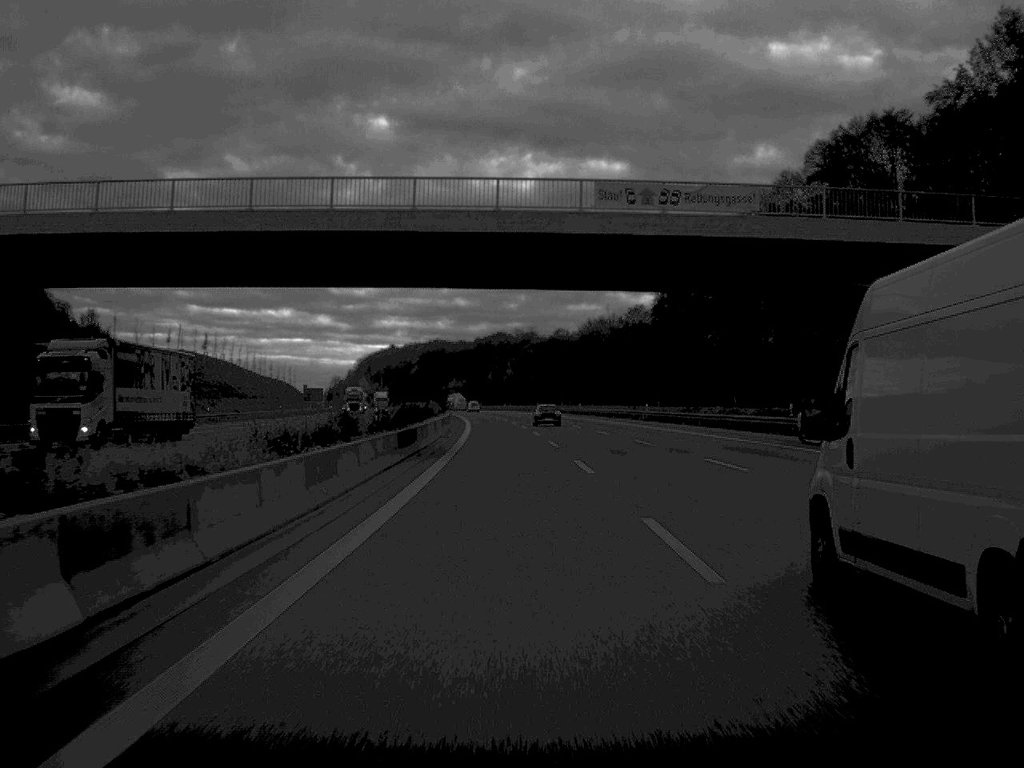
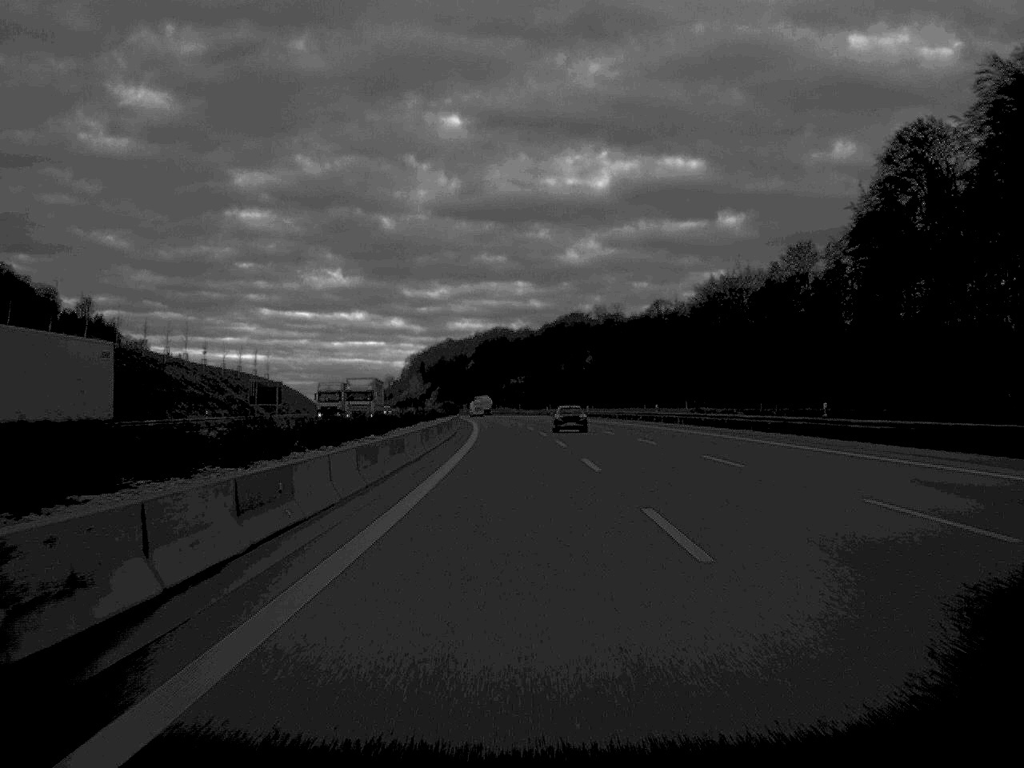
(-2.8, +102.9) m; -3°
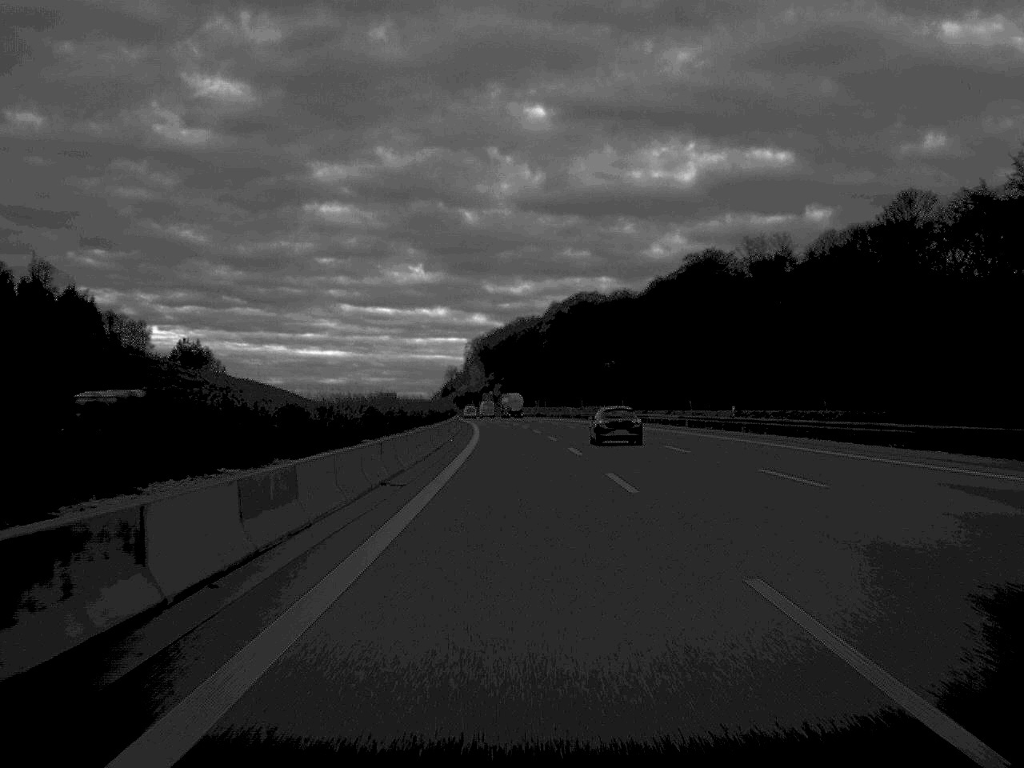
(-4.0, +130.4) m; -4°
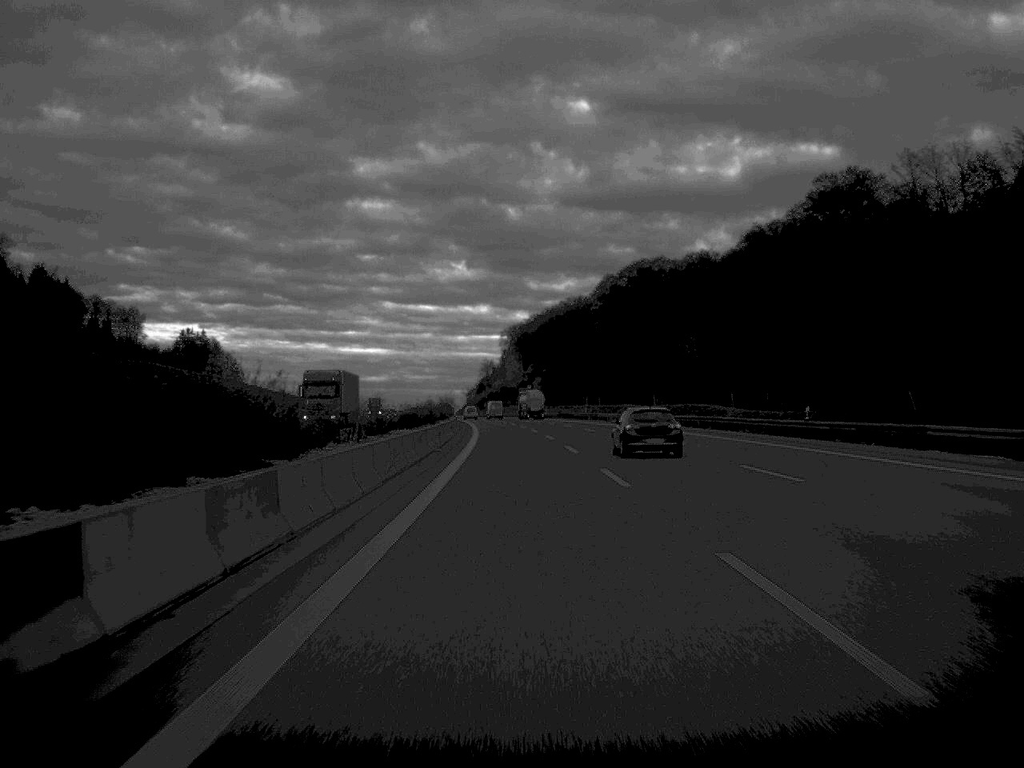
(-1.1, +68.2) m; -2°
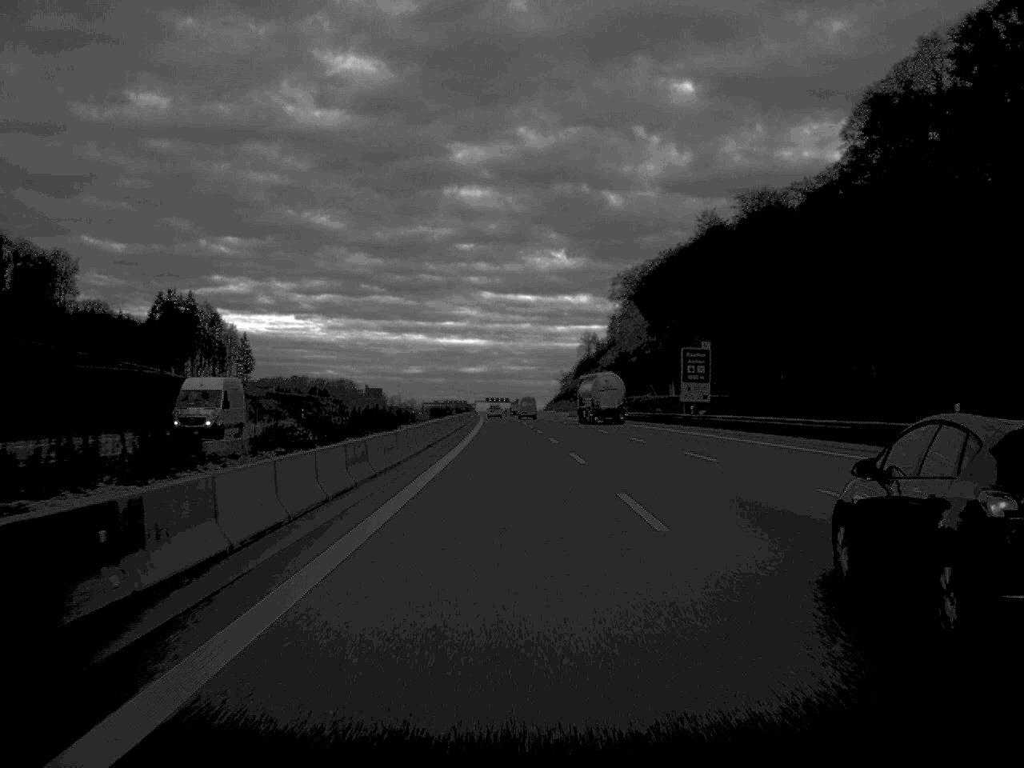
(-6.6, +166.2) m; -4°
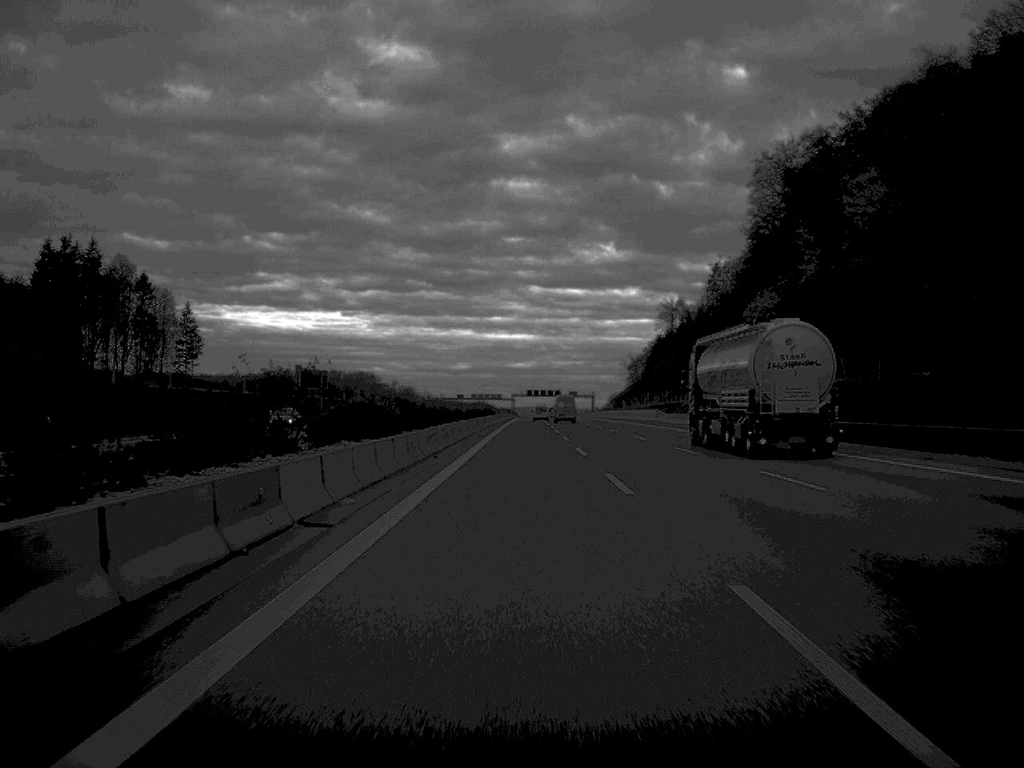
(-2.7, +133.2) m; -2°
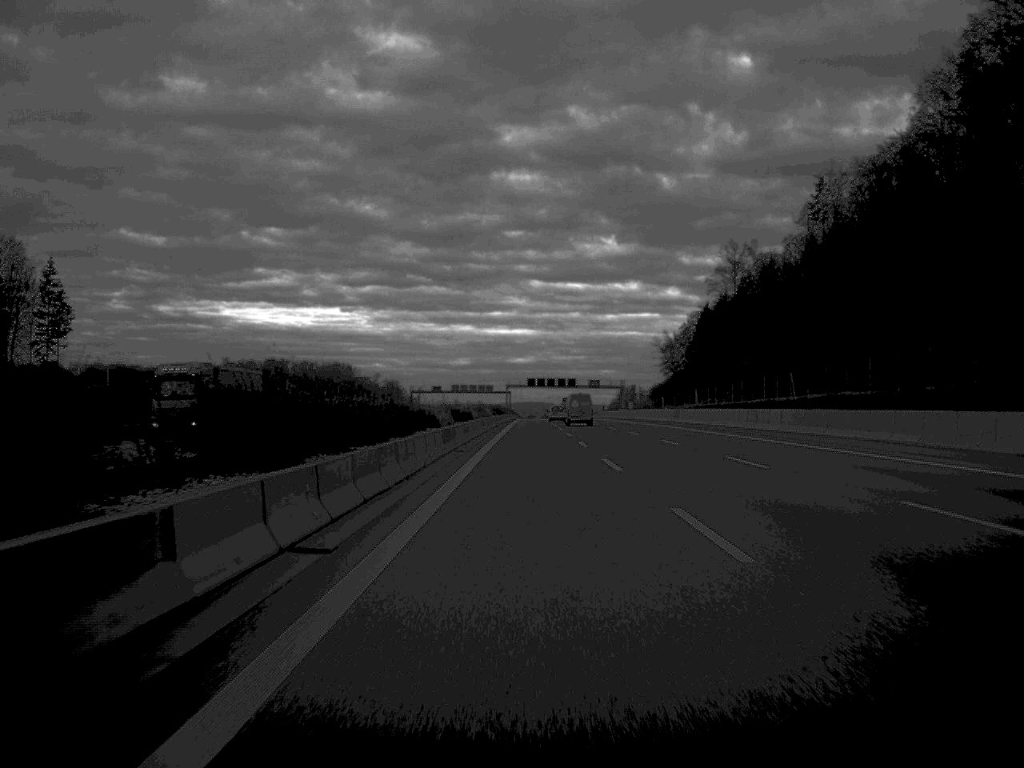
(-0.1, +97.4) m; 0°
